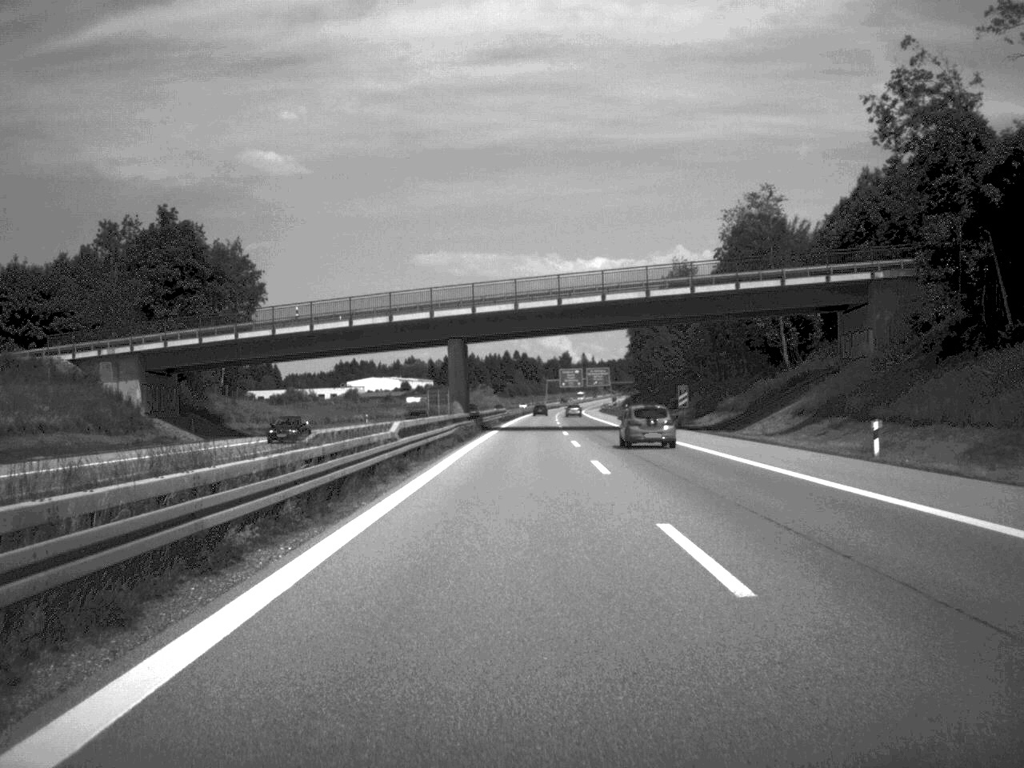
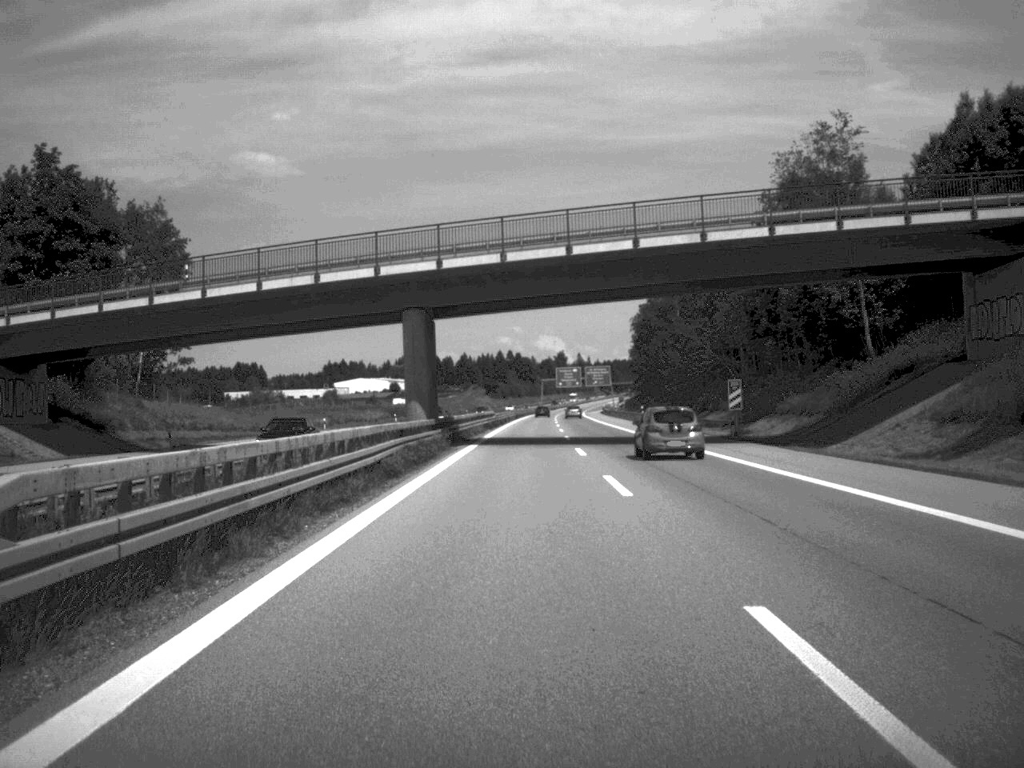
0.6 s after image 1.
(+0.1, +24.4) m; 0°
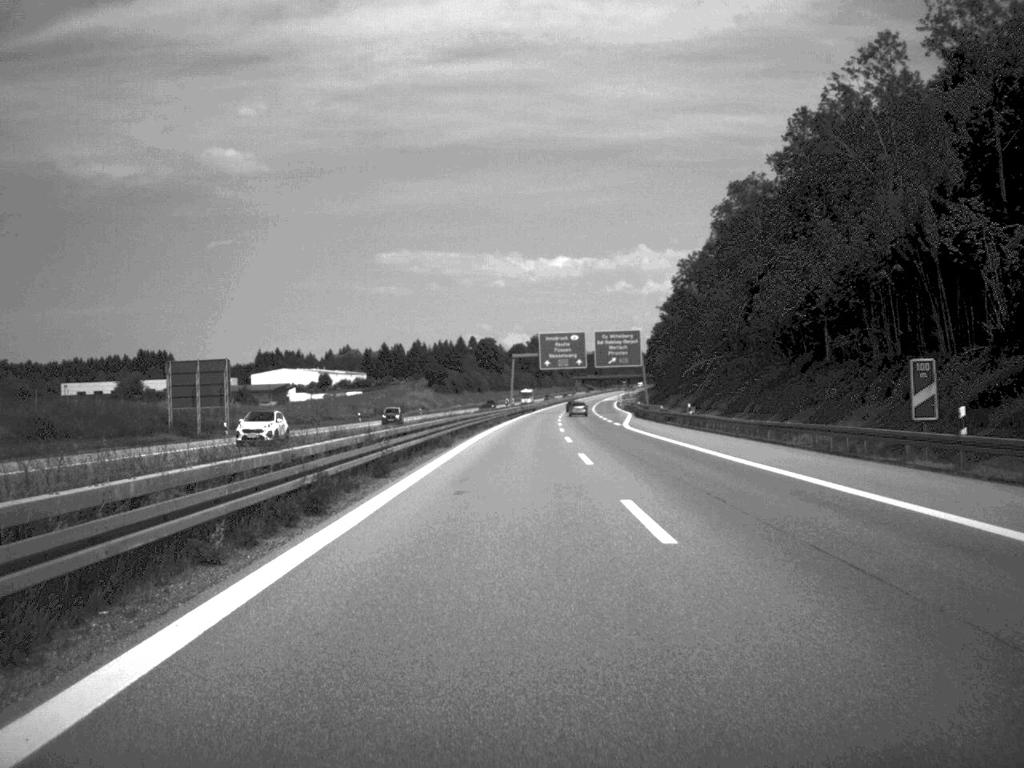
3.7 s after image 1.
(+1.4, +131.5) m; +1°
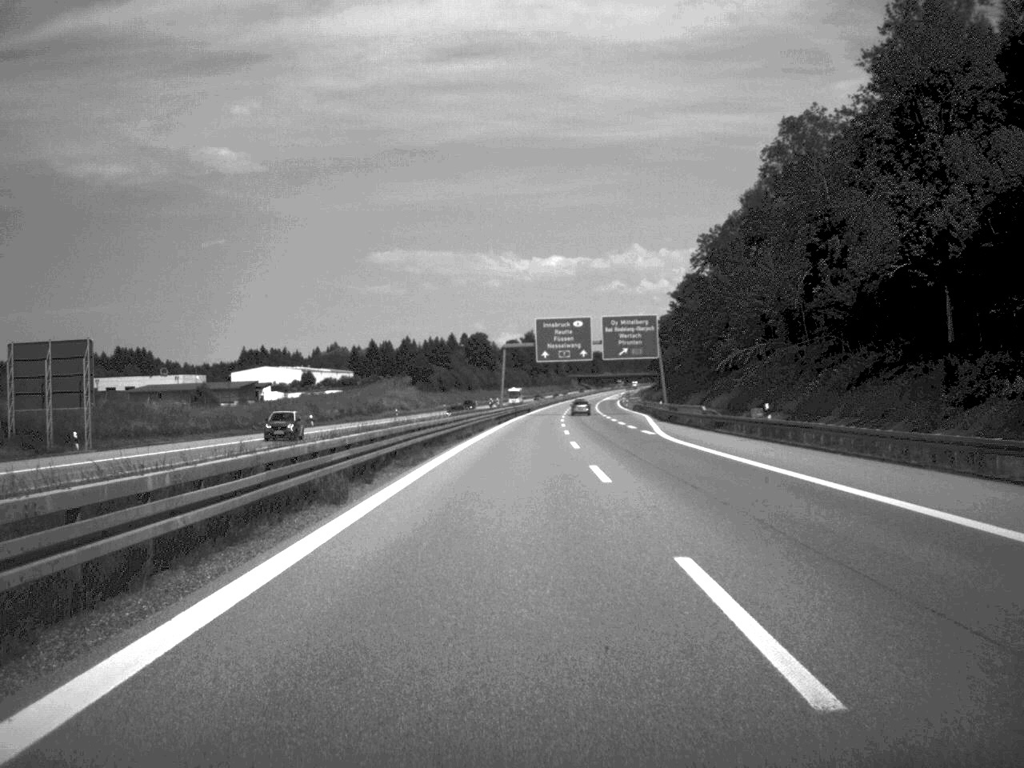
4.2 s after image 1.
(+0.1, +25.1) m; 0°
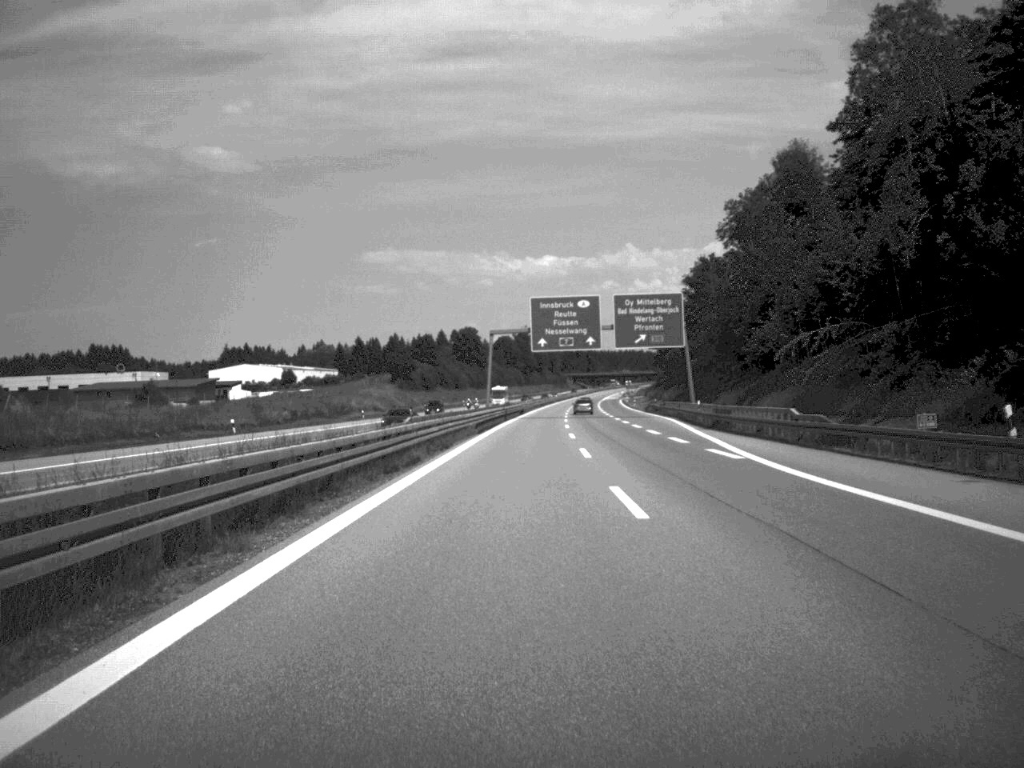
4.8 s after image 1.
(+0.1, +25.1) m; 0°
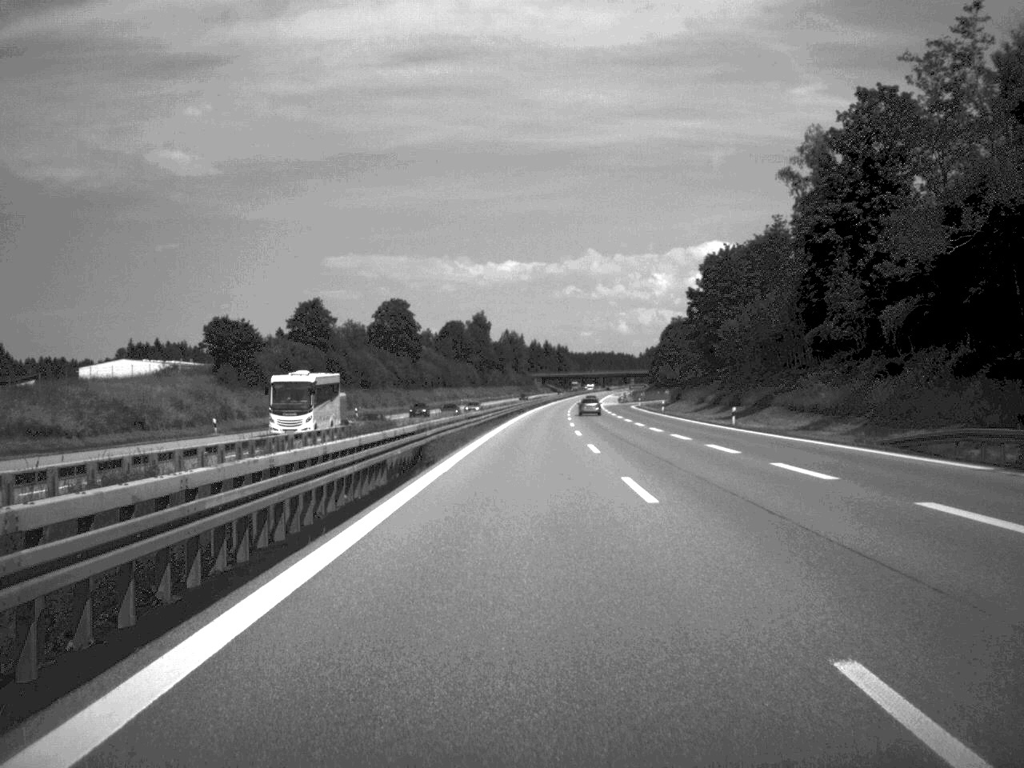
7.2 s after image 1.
(+1.5, +103.9) m; +2°
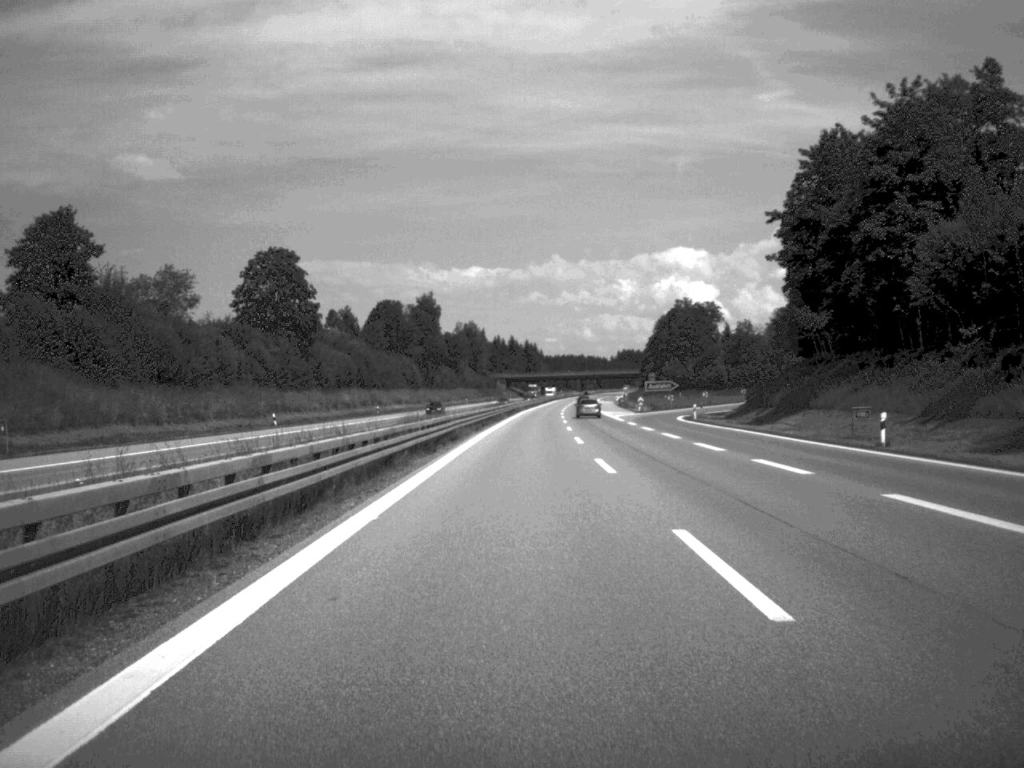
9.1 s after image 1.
(+1.1, +81.1) m; +2°
